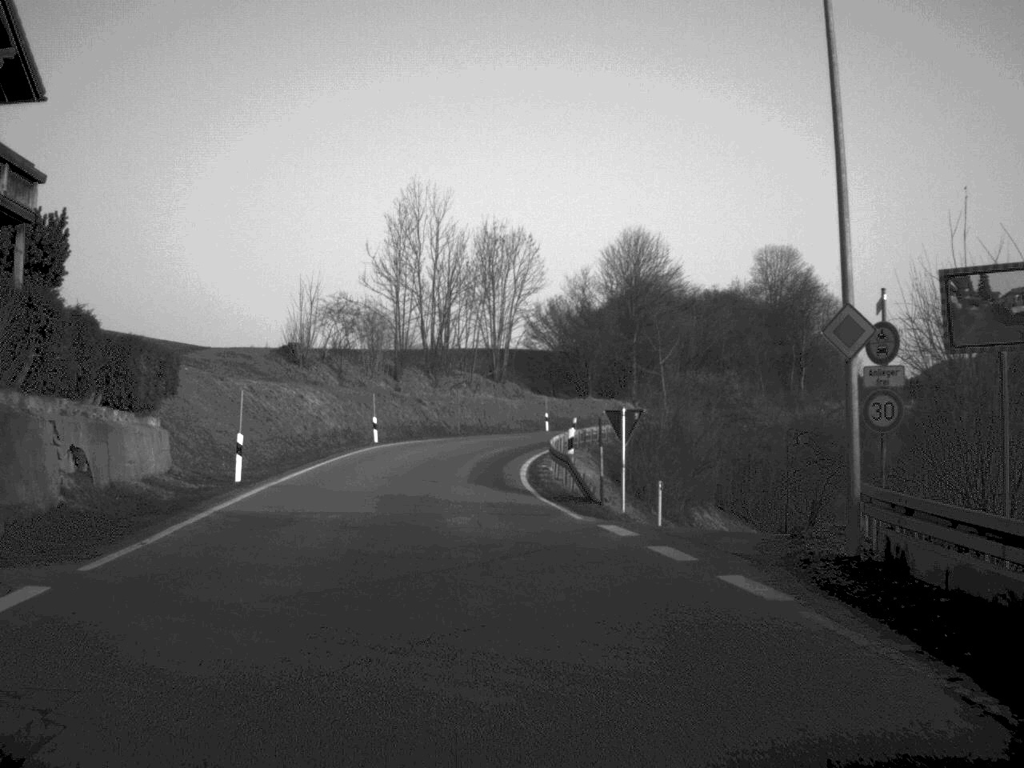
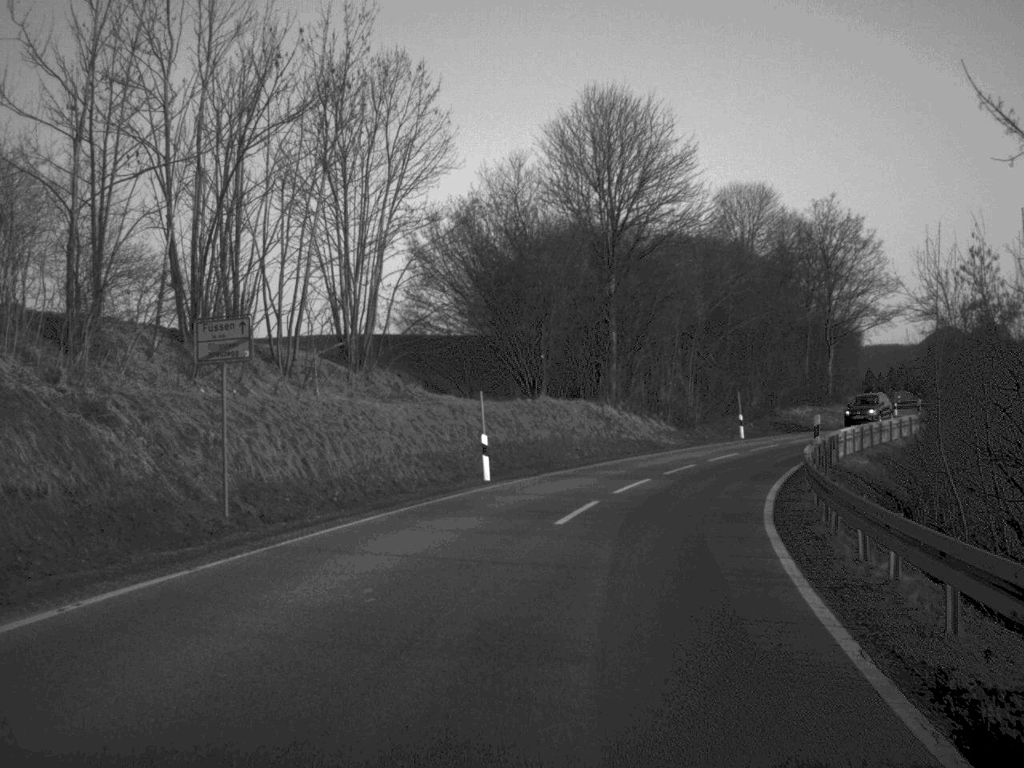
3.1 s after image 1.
(-0.9, +44.5) m; +7°
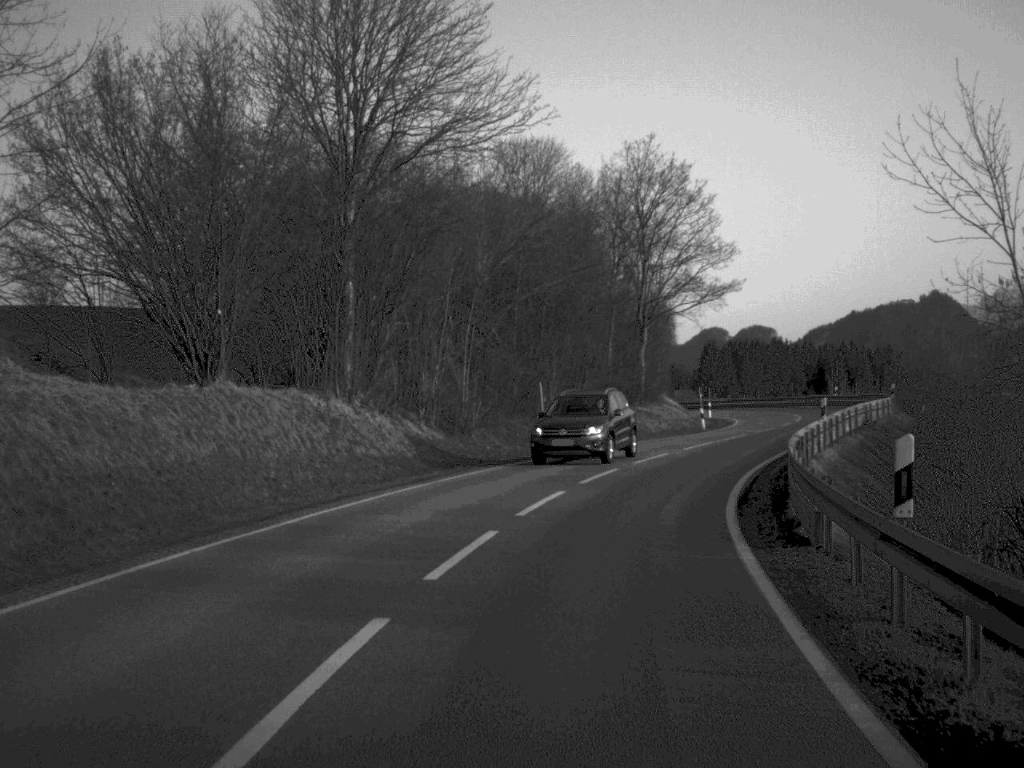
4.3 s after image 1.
(+1.7, +17.9) m; +11°
